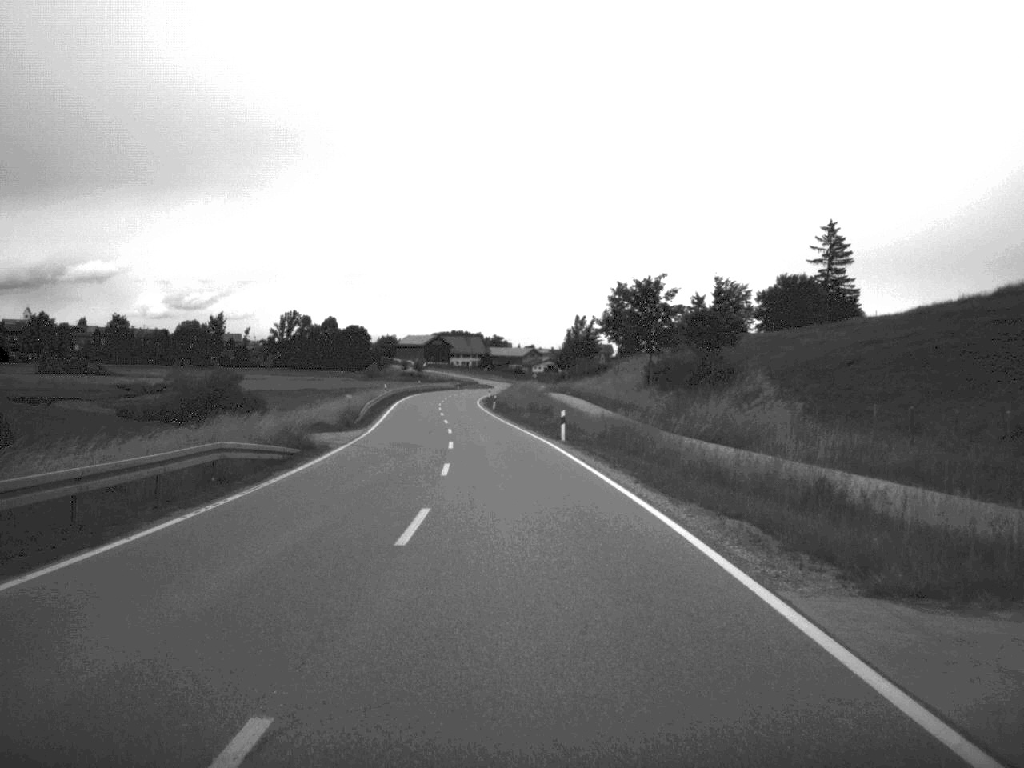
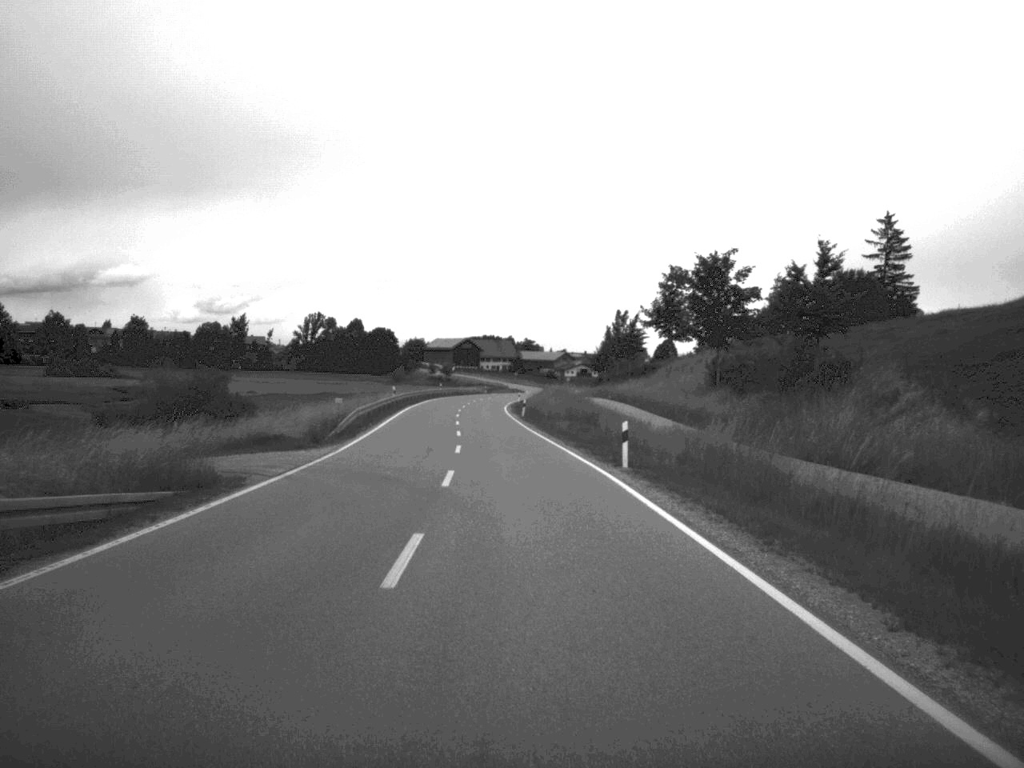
(-0.2, +15.0) m; -1°
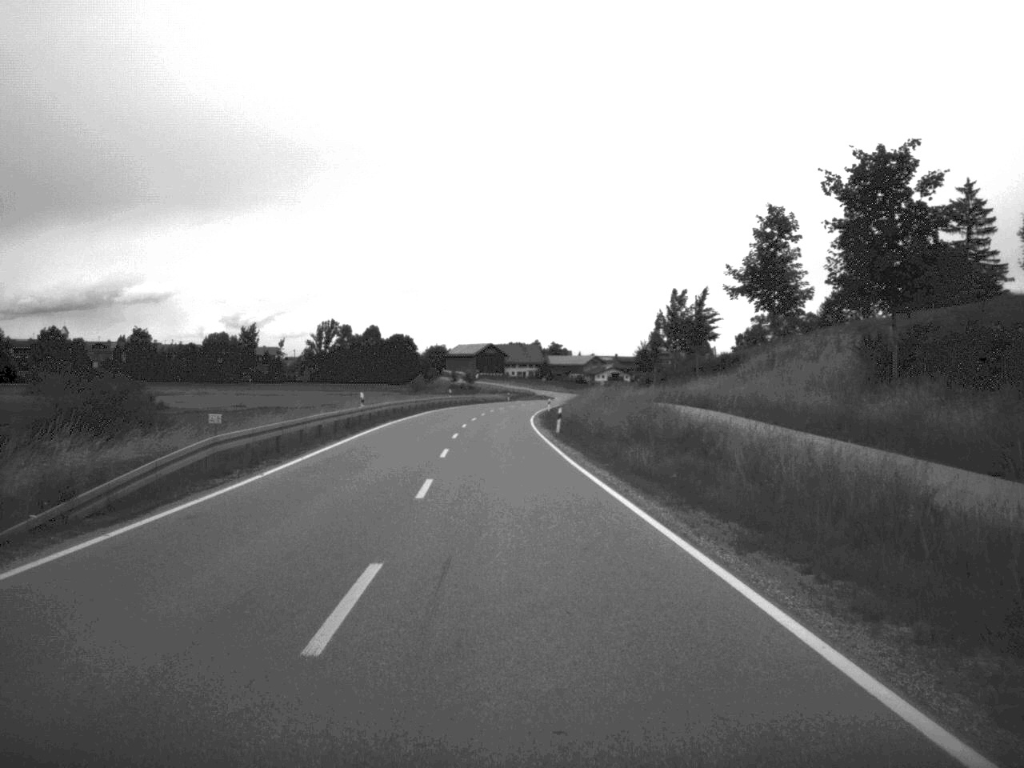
(-0.3, +26.2) m; -1°
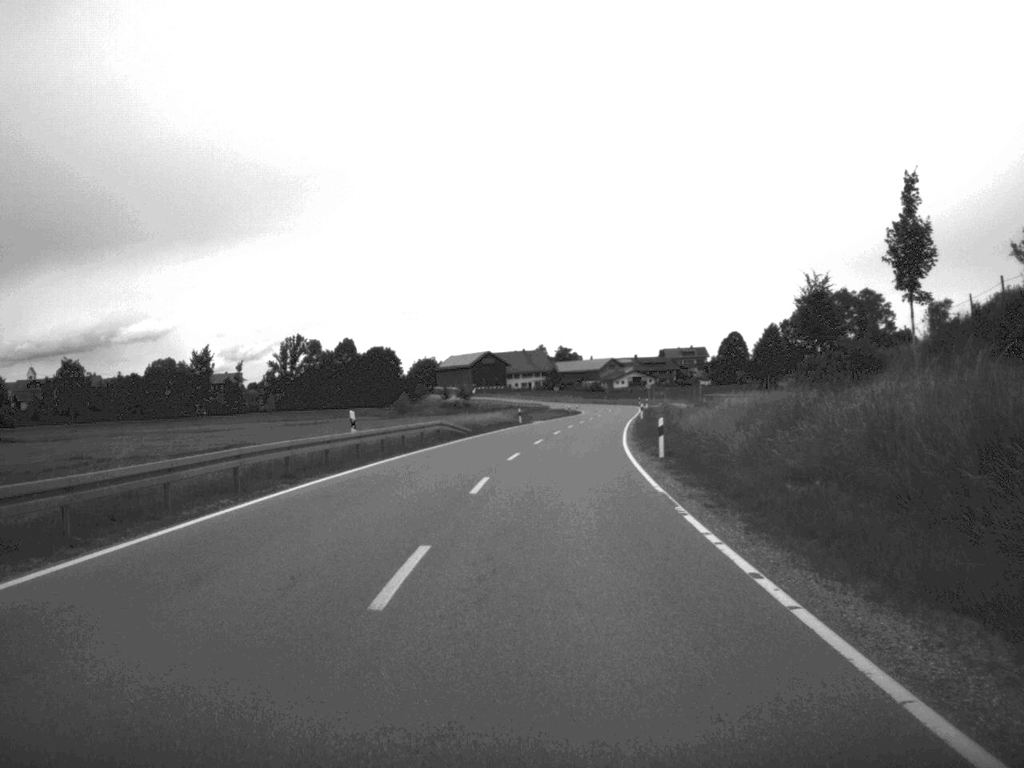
(-1.6, +68.3) m; 0°
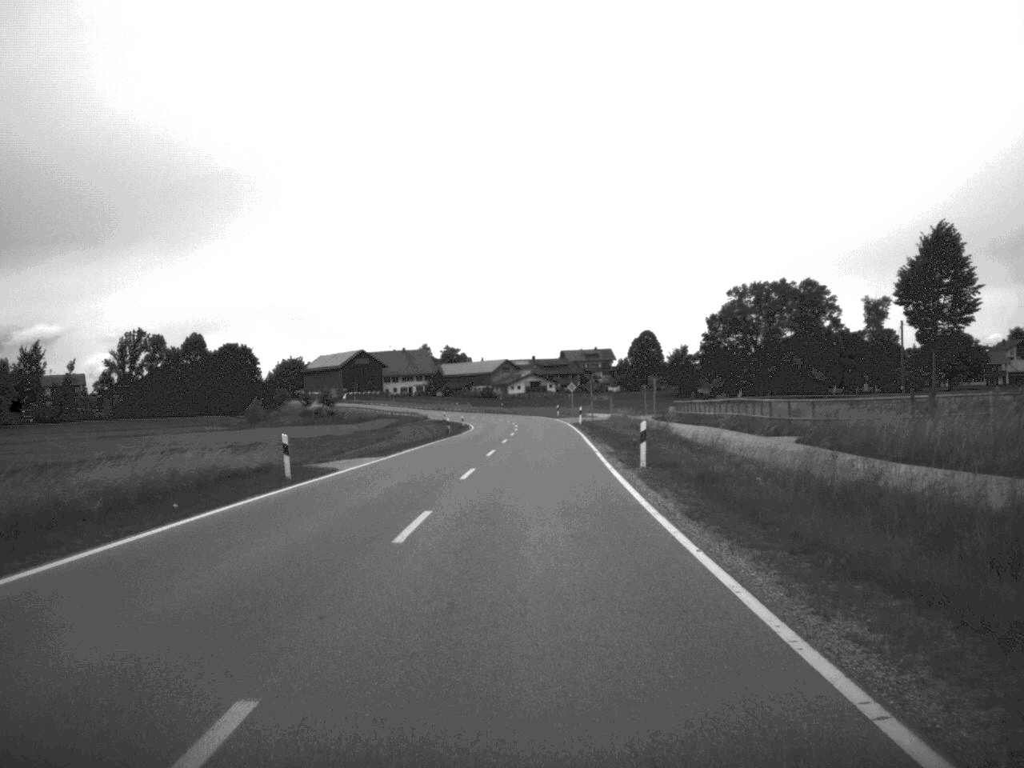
(+2.3, +53.5) m; +5°
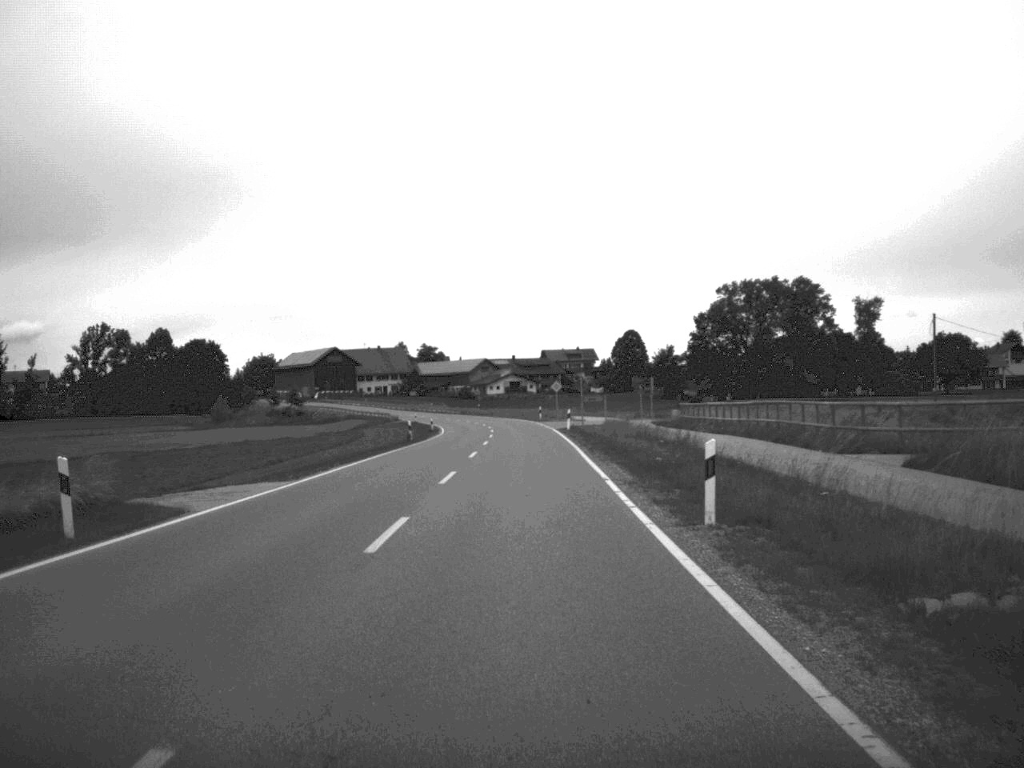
(+0.1, +12.6) m; +1°
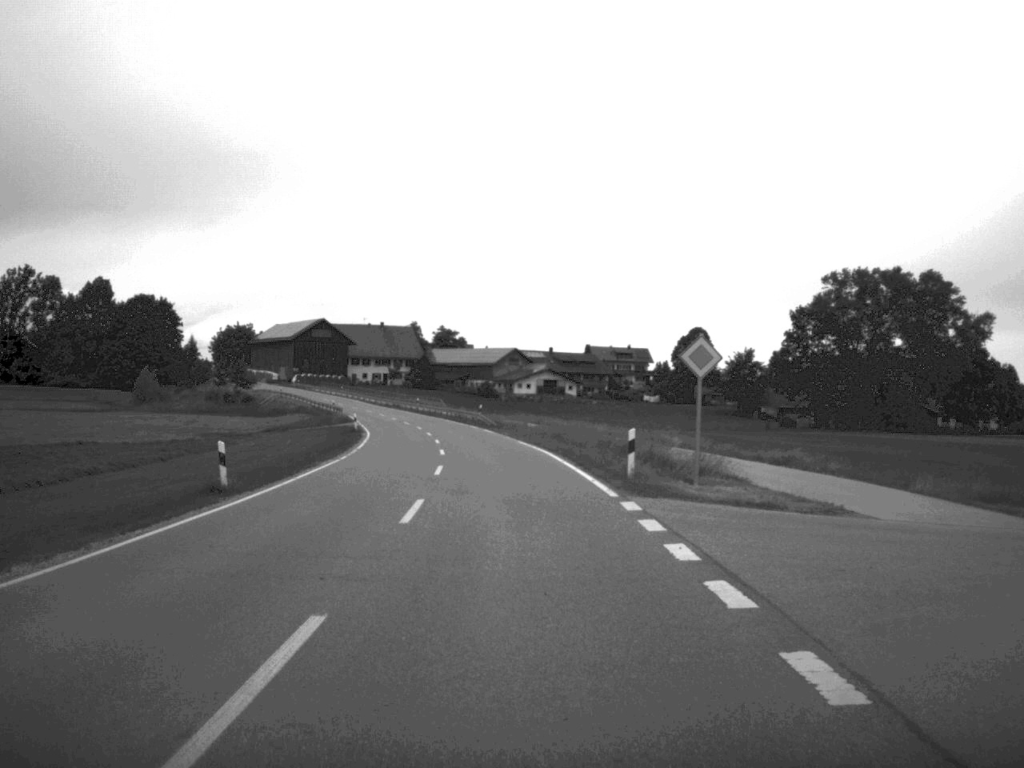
(-0.4, +66.6) m; -2°
